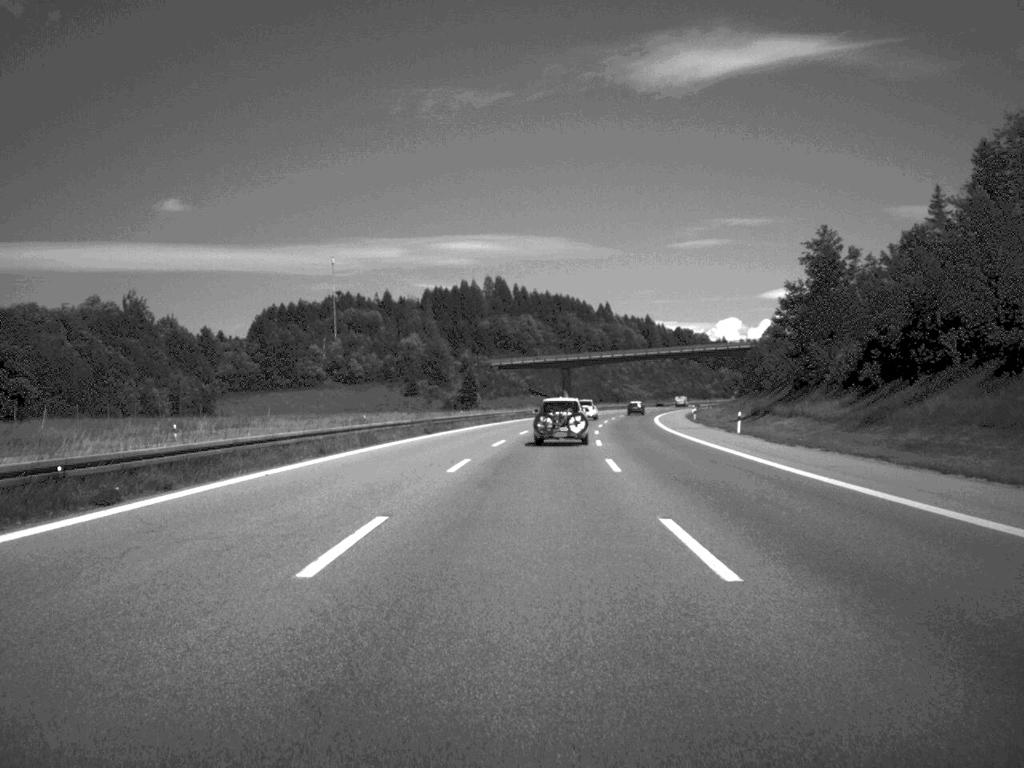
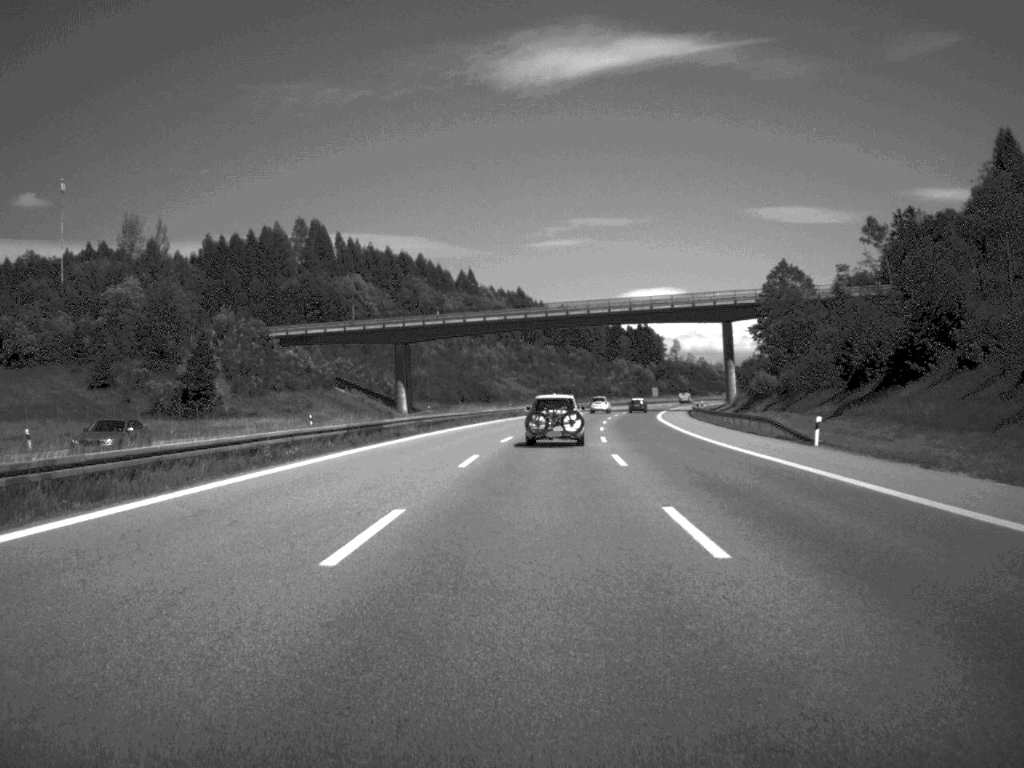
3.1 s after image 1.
(+6.2, +119.2) m; +6°
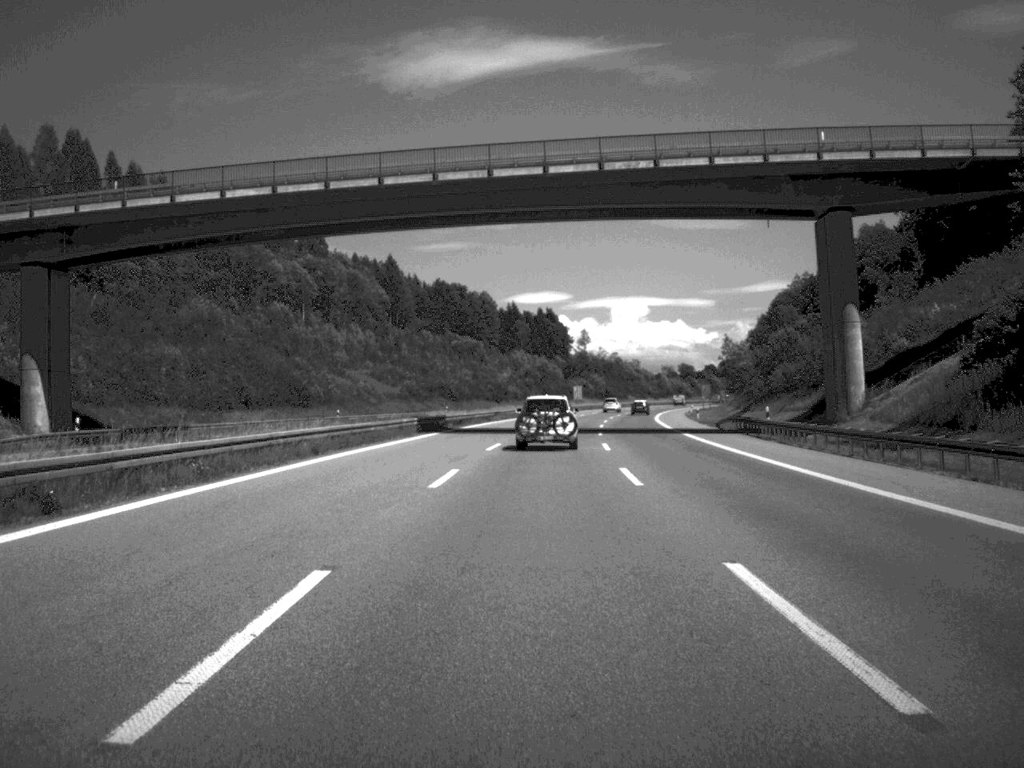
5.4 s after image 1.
(+3.8, +92.6) m; +5°
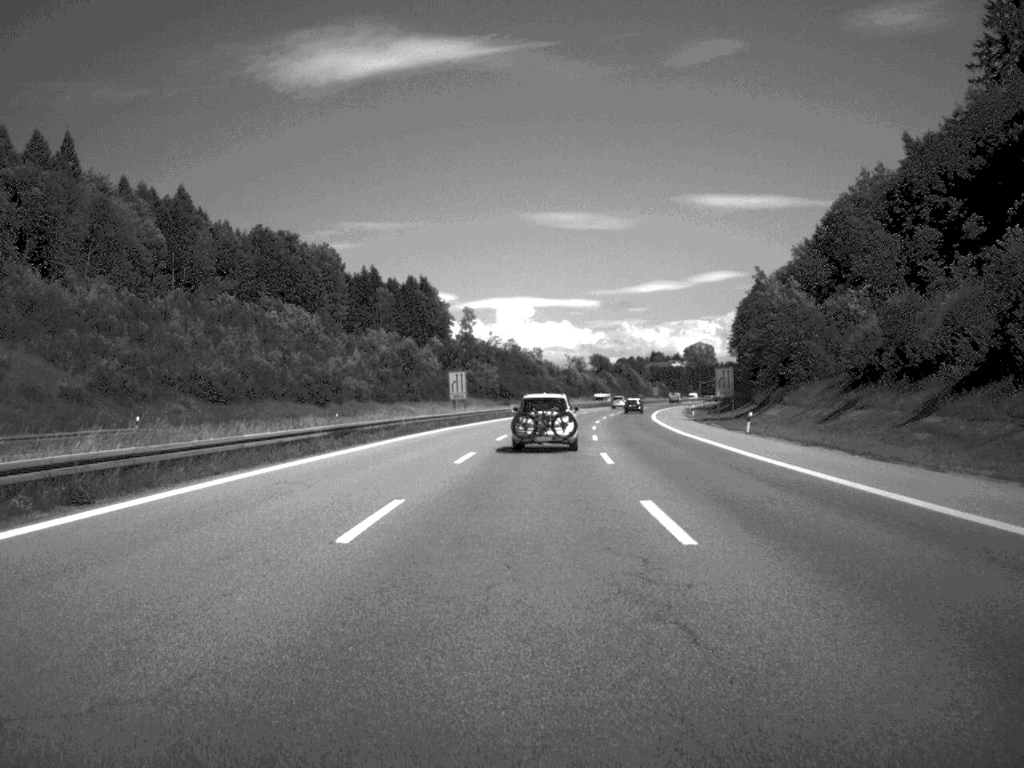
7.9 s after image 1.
(+4.2, +96.0) m; +5°
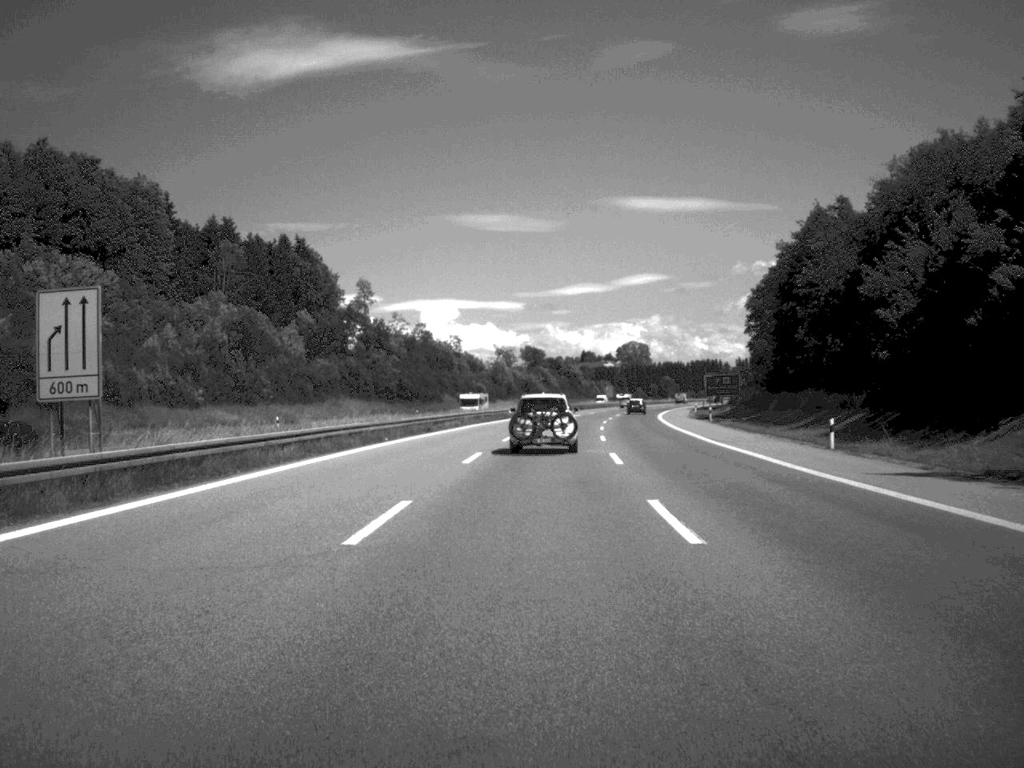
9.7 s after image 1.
(+1.9, +68.8) m; +3°
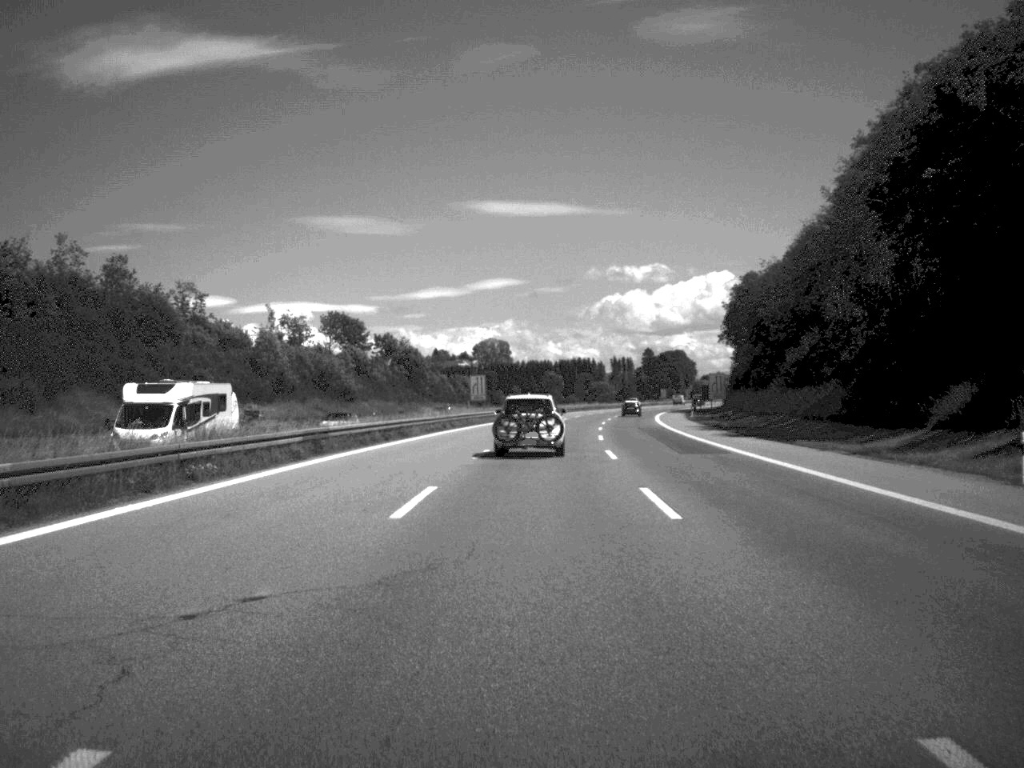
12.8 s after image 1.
(+6.3, +117.1) m; +6°
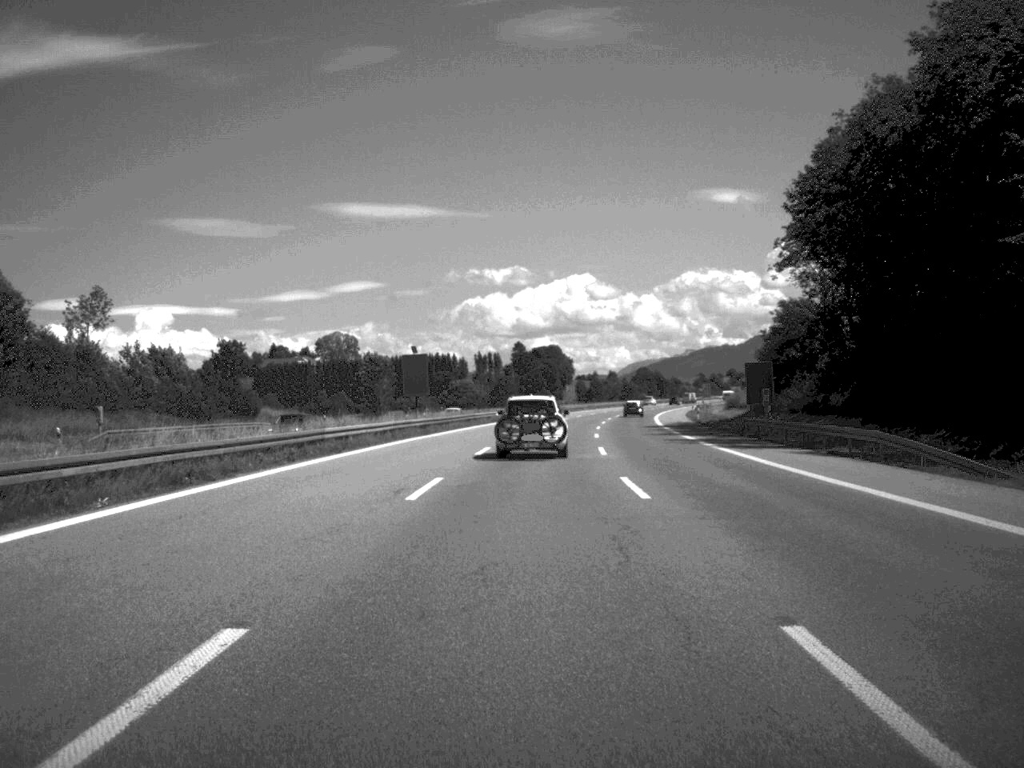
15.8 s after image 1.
(+6.1, +117.4) m; +6°
